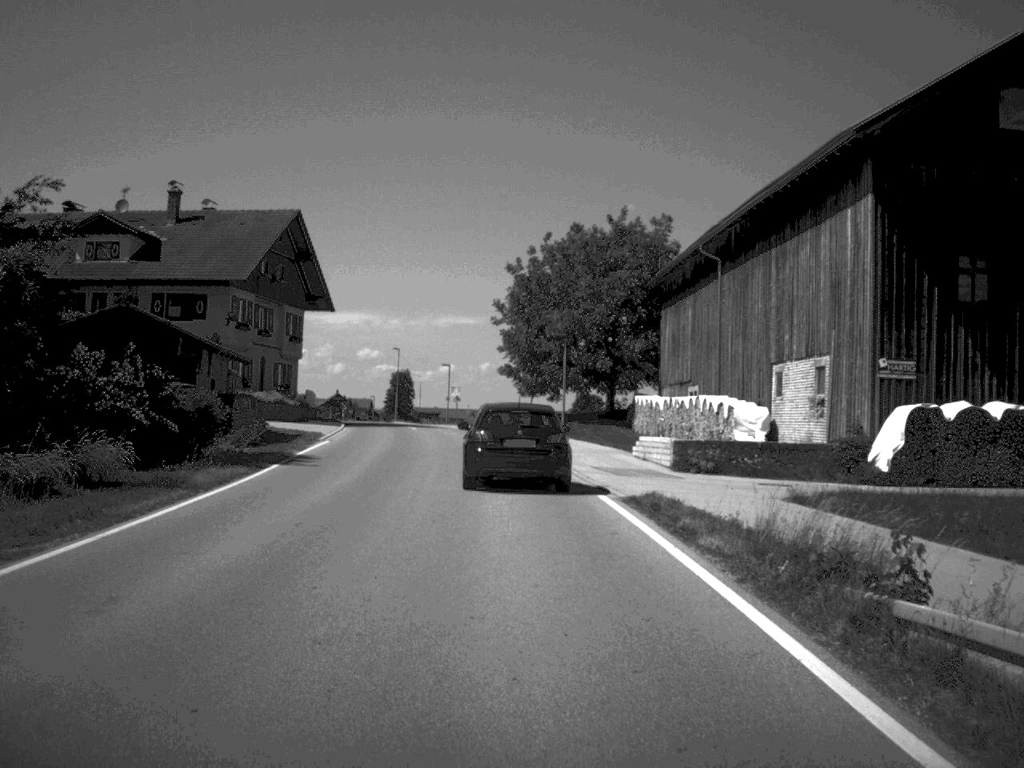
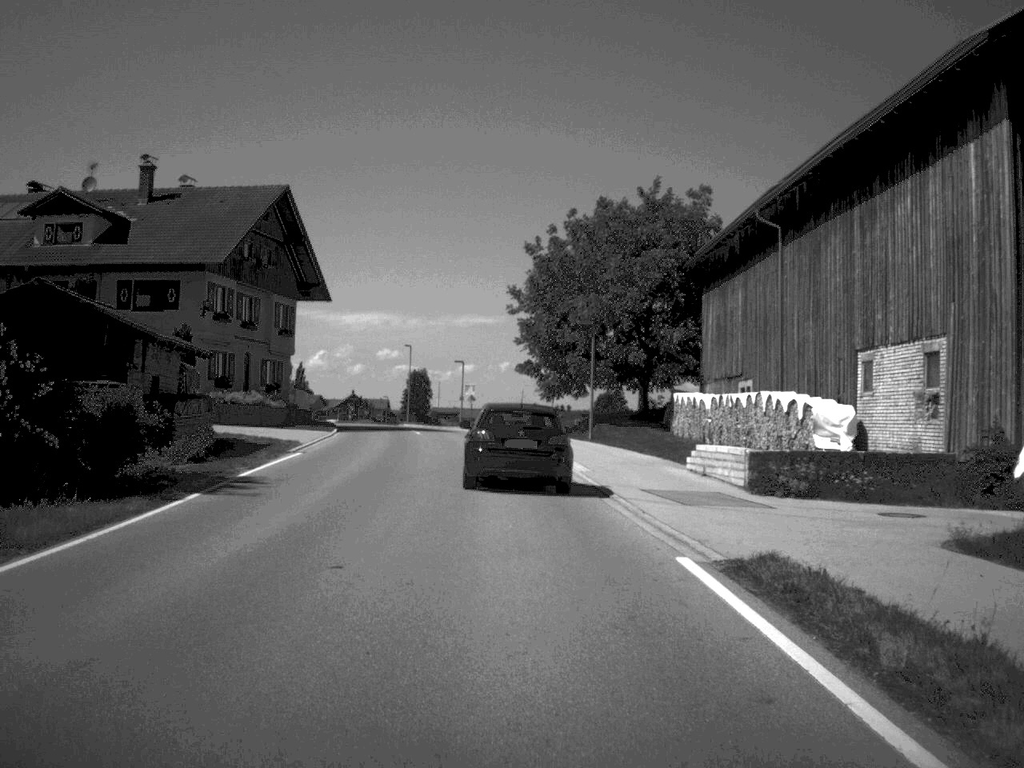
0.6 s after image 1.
(-0.1, +8.2) m; -1°
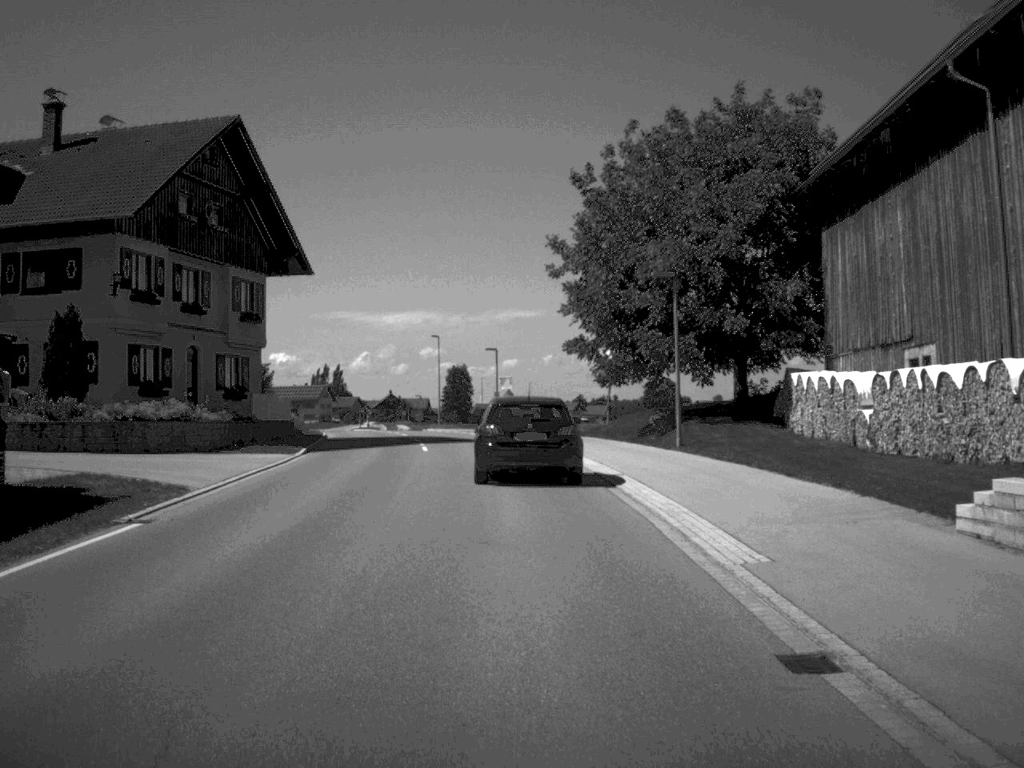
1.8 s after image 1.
(-0.3, +16.3) m; -2°
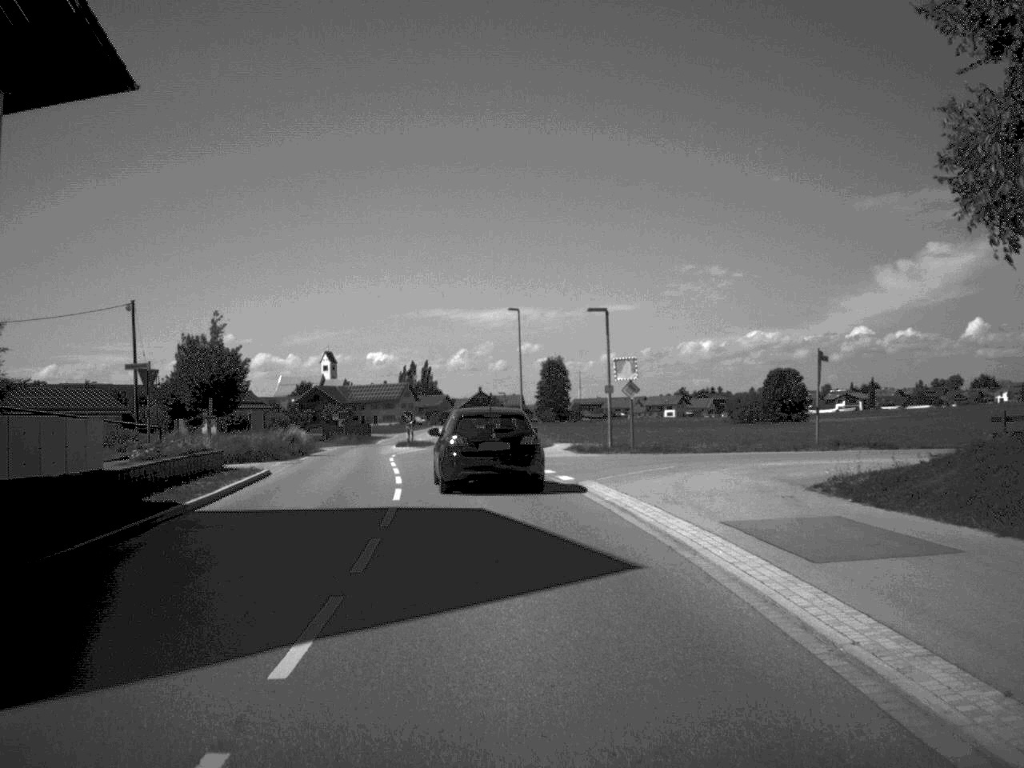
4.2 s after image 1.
(-1.1, +31.3) m; -5°
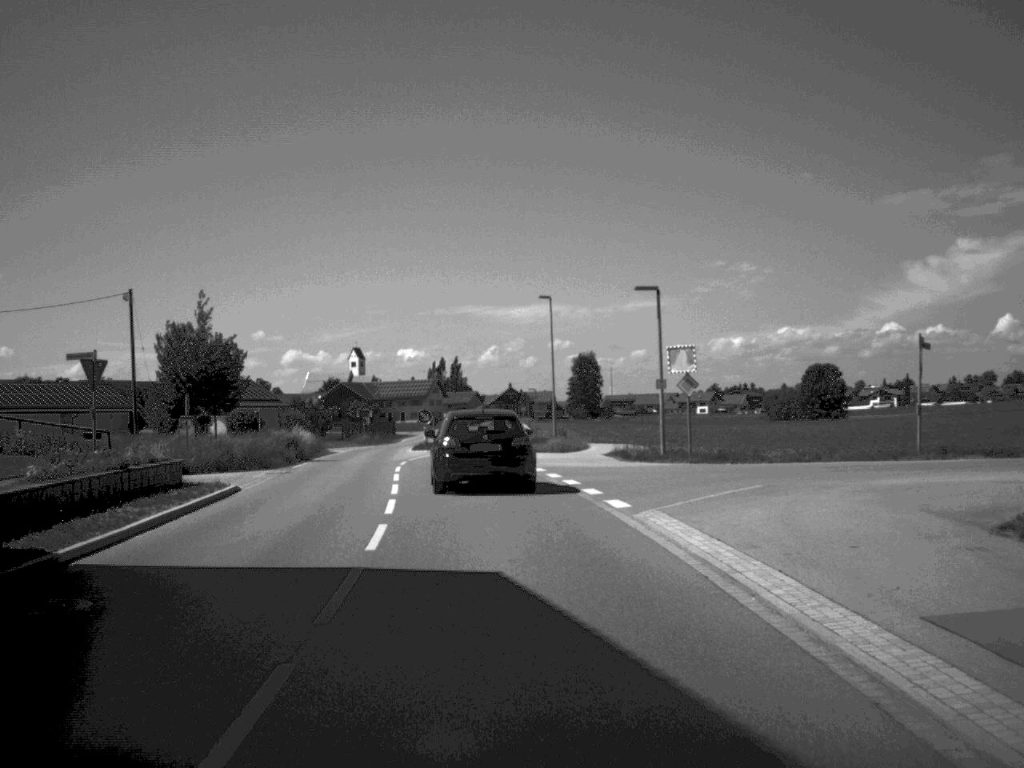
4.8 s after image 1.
(-0.1, +6.9) m; -1°
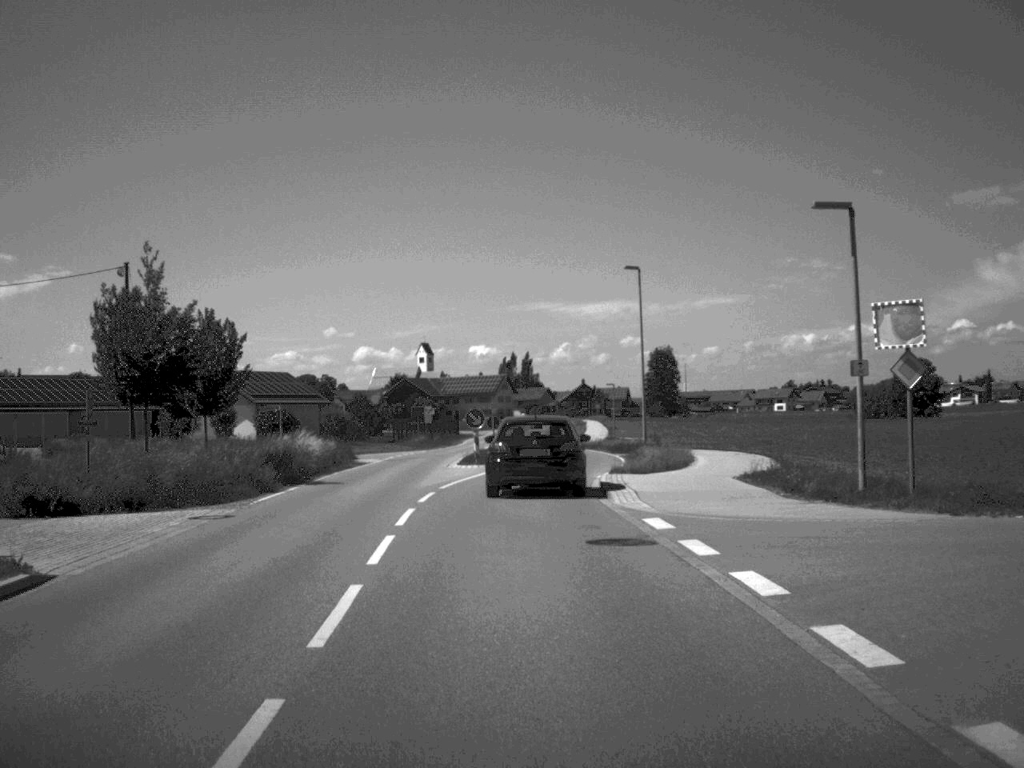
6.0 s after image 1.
(-0.4, +14.1) m; -3°
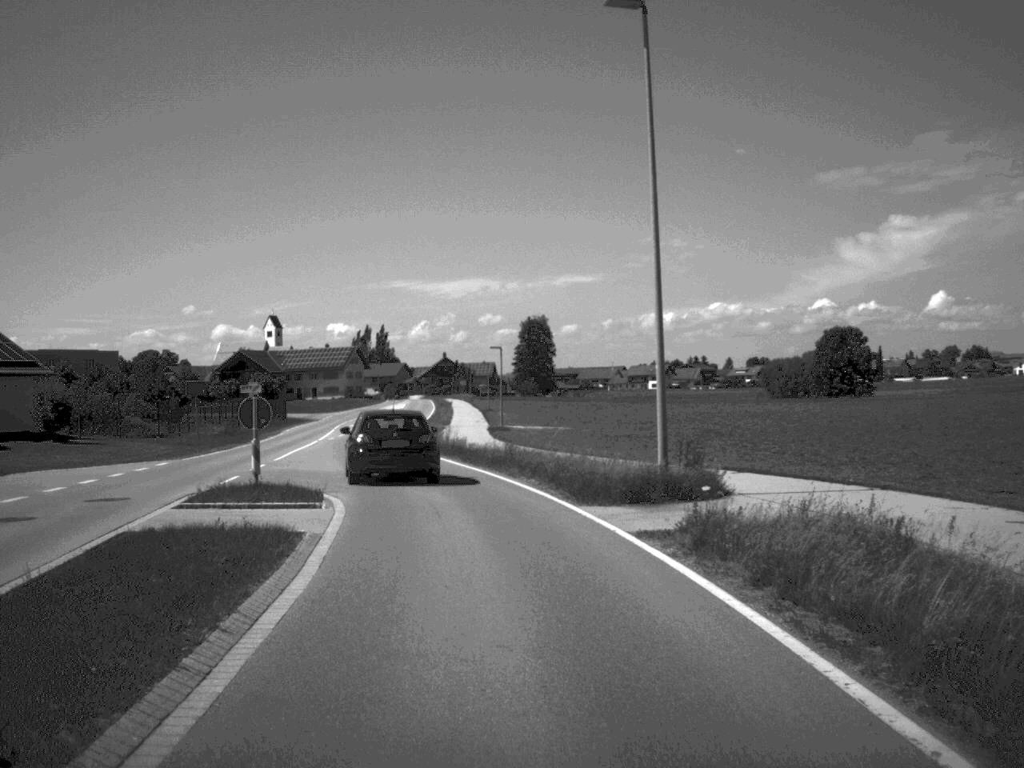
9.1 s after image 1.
(+0.7, +35.7) m; +6°
